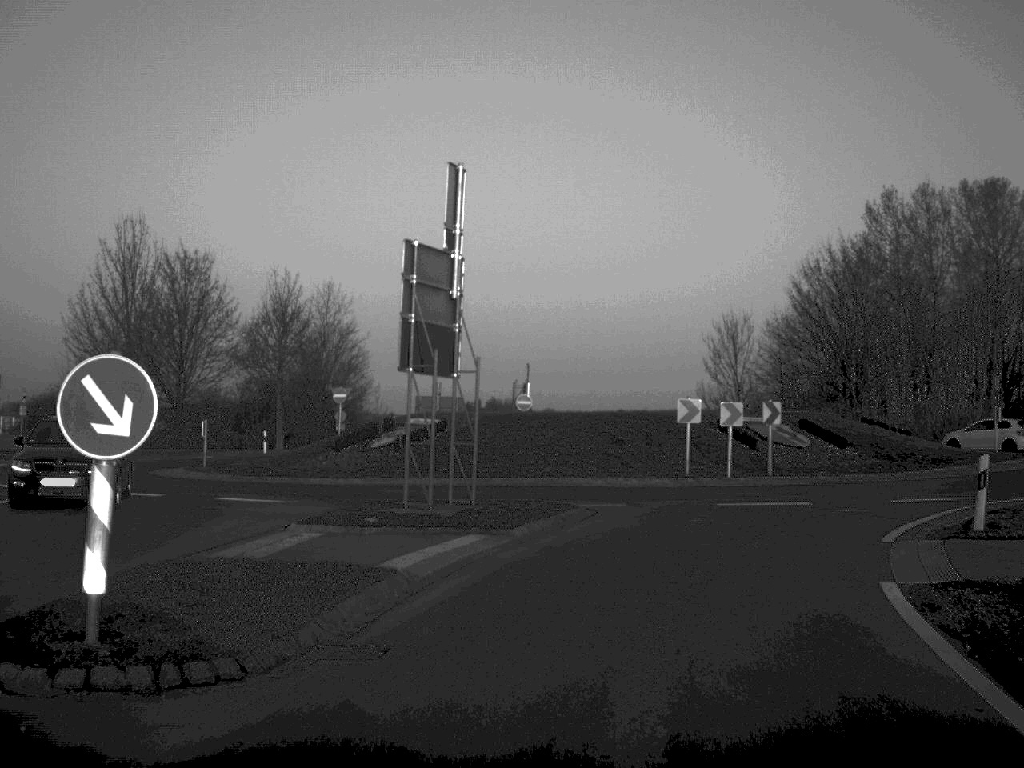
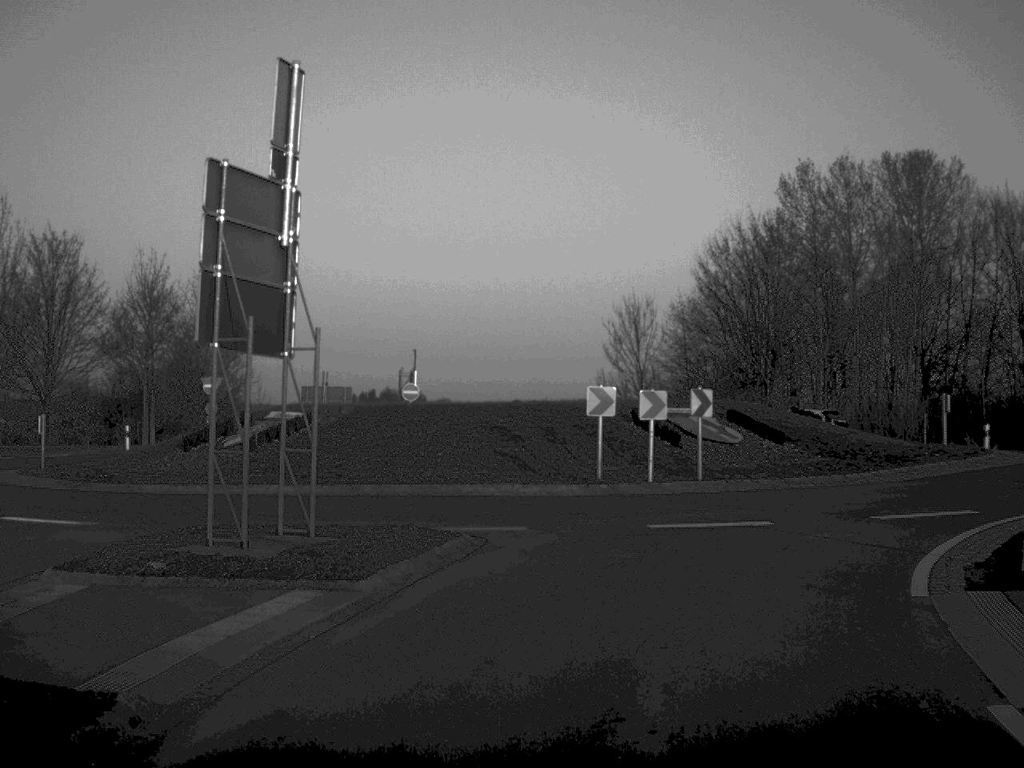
(+0.2, +5.1) m; +5°
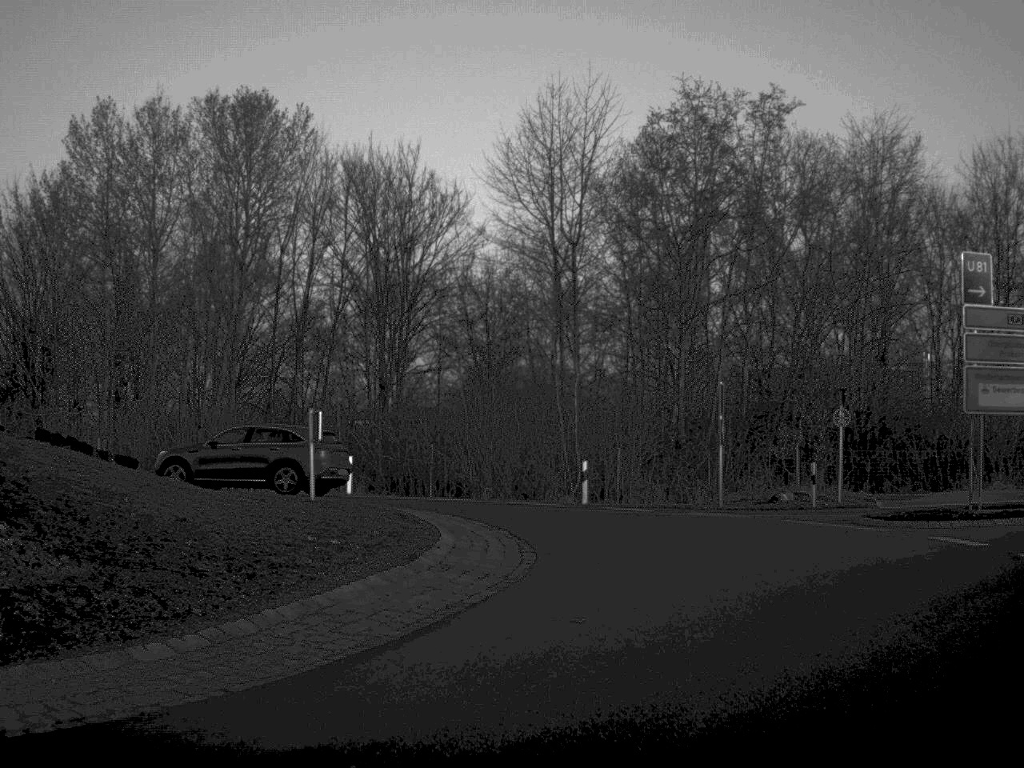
(+3.3, +16.2) m; +32°
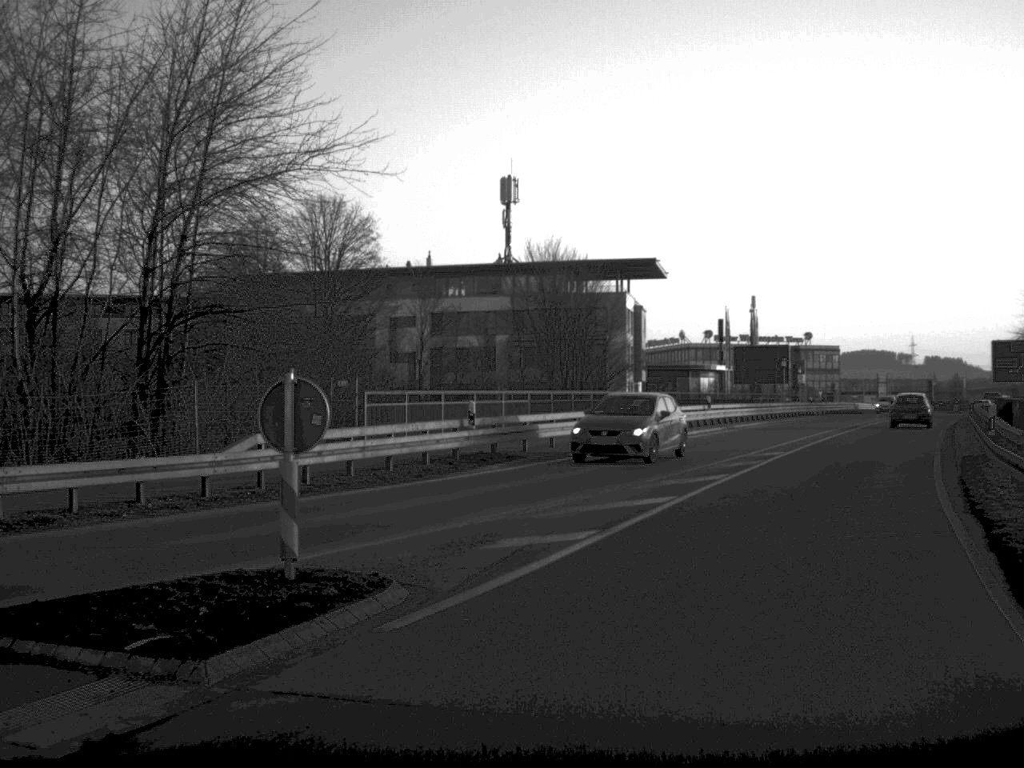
(+8.5, +17.1) m; +53°
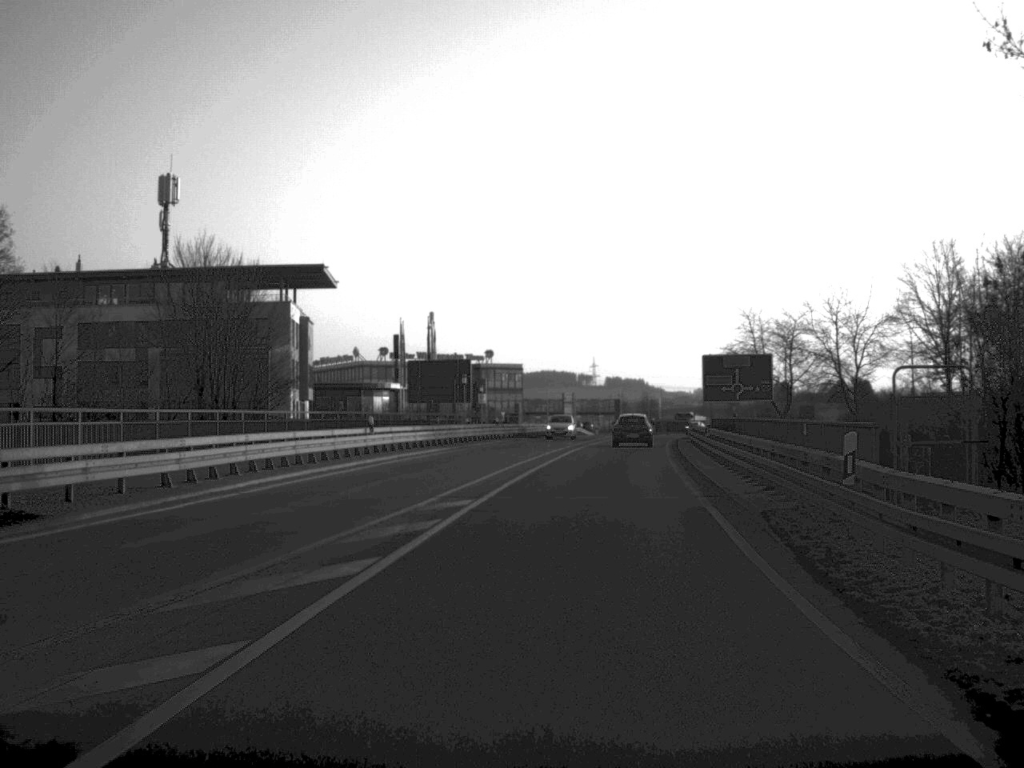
(+1.5, +10.4) m; +14°
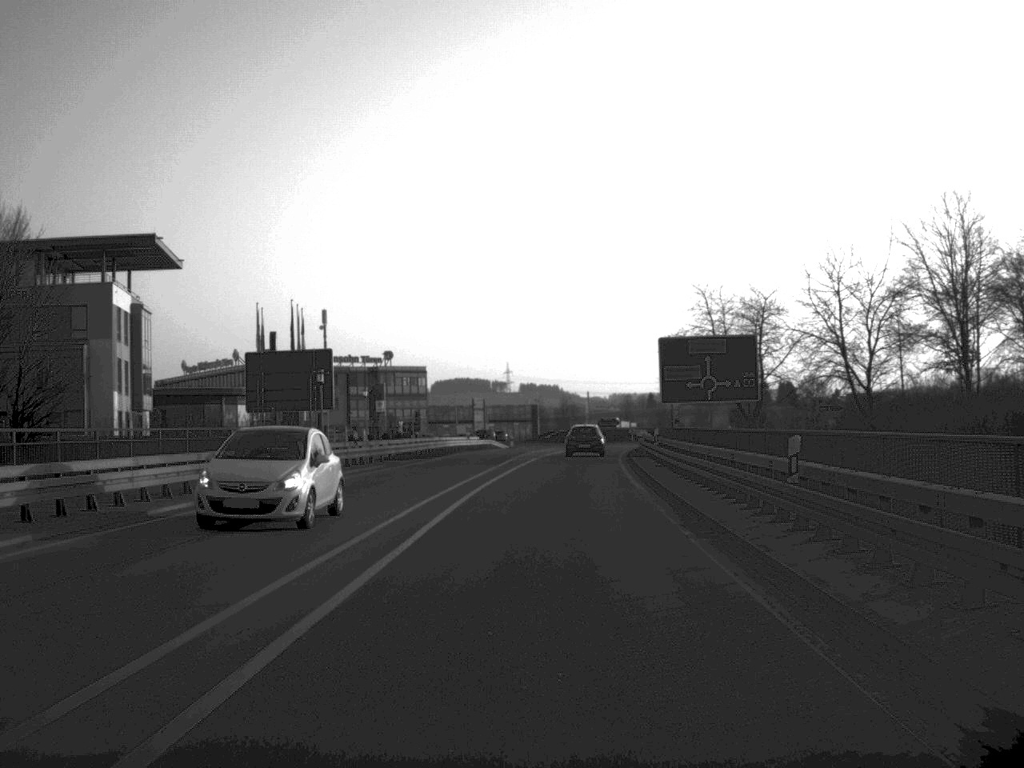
(+1.2, +23.9) m; +4°
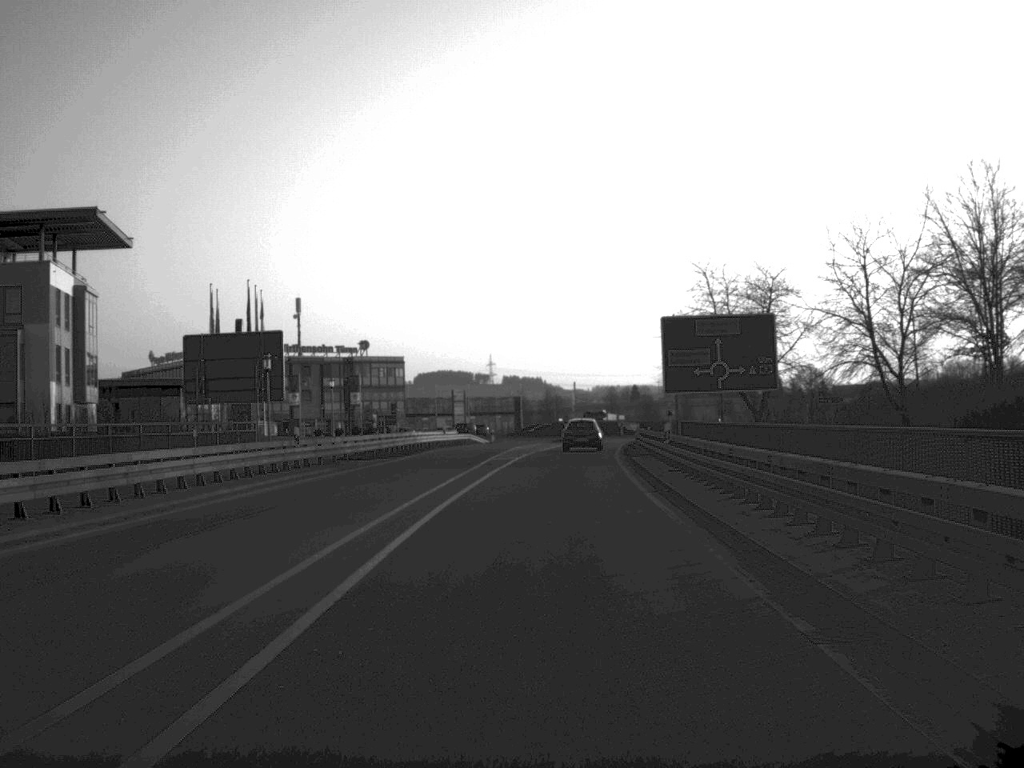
(0.0, +8.1) m; +1°
